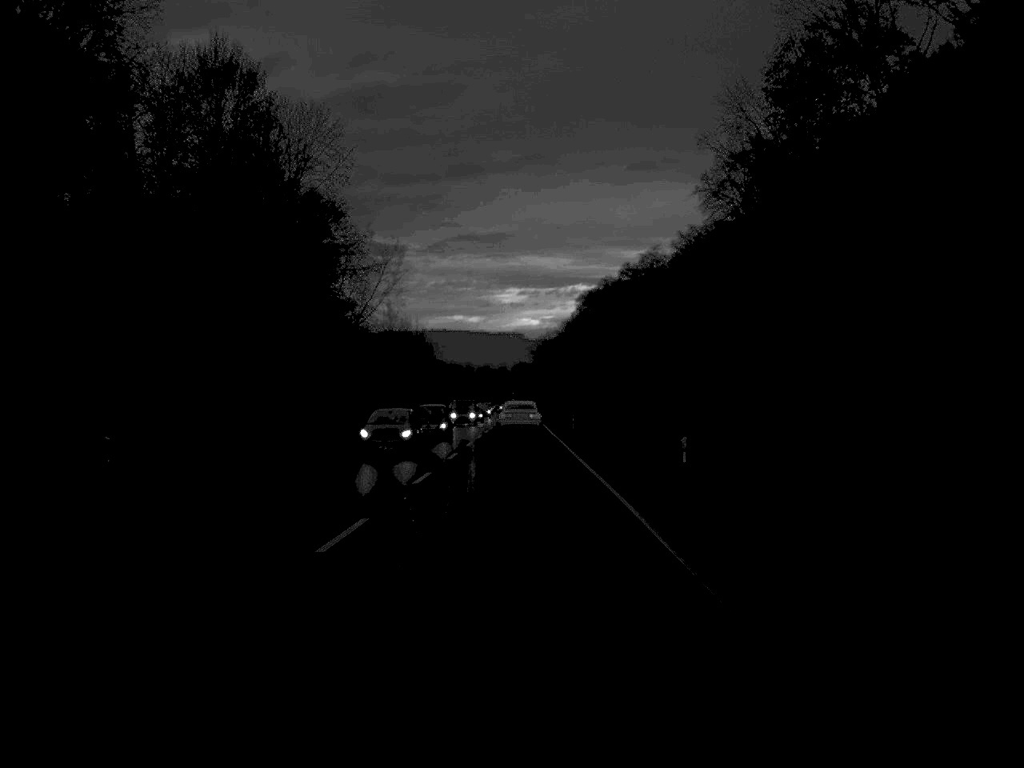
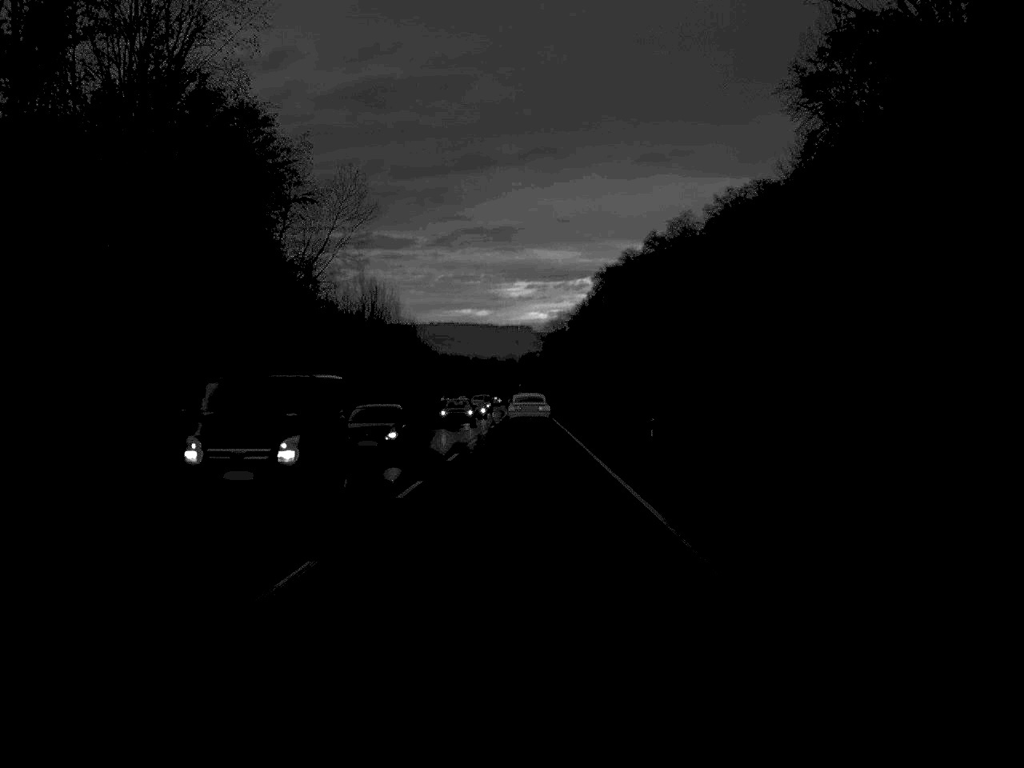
(-0.2, +40.8) m; 0°
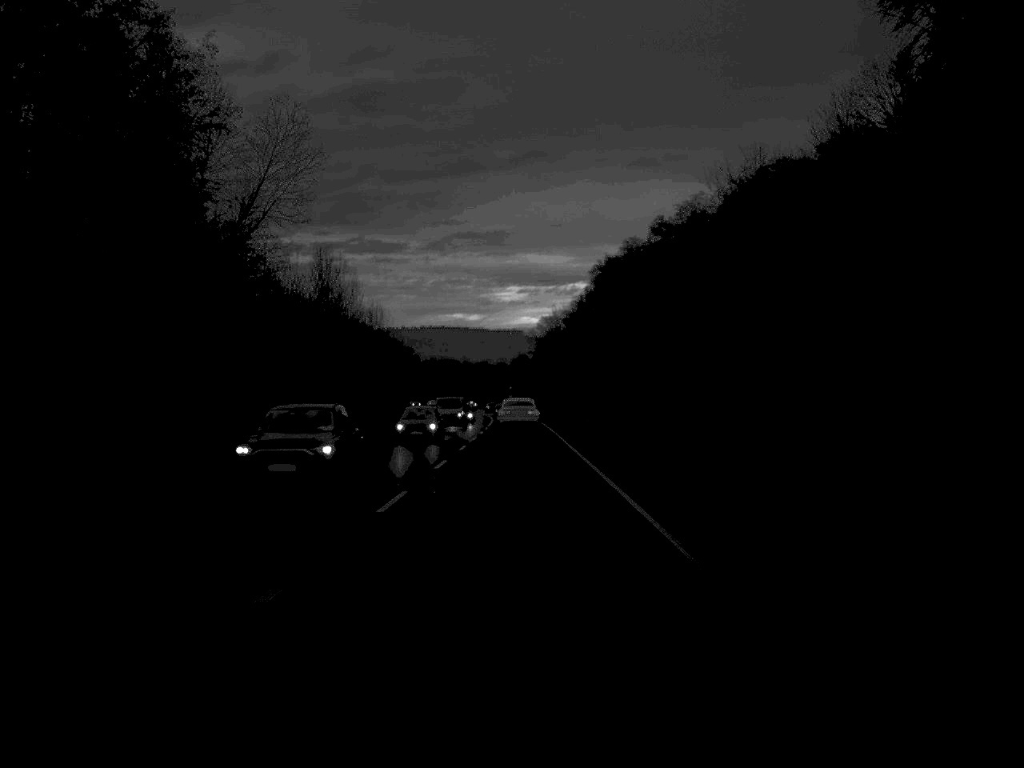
(+0.1, +25.4) m; 0°
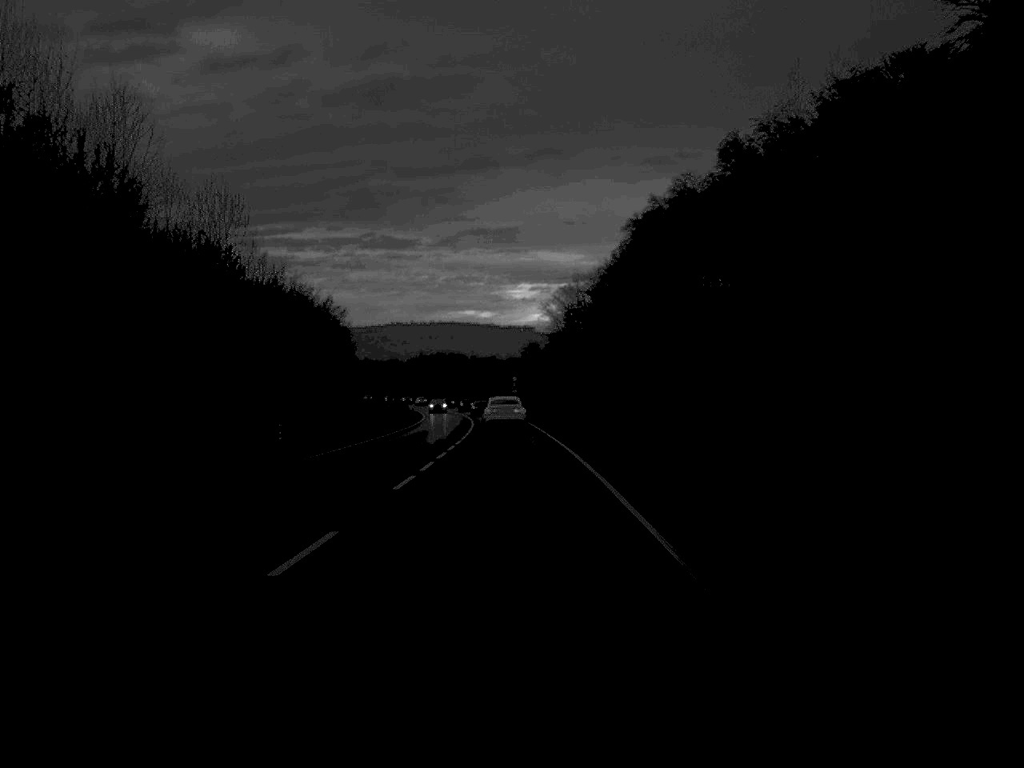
(0.0, +65.0) m; 0°
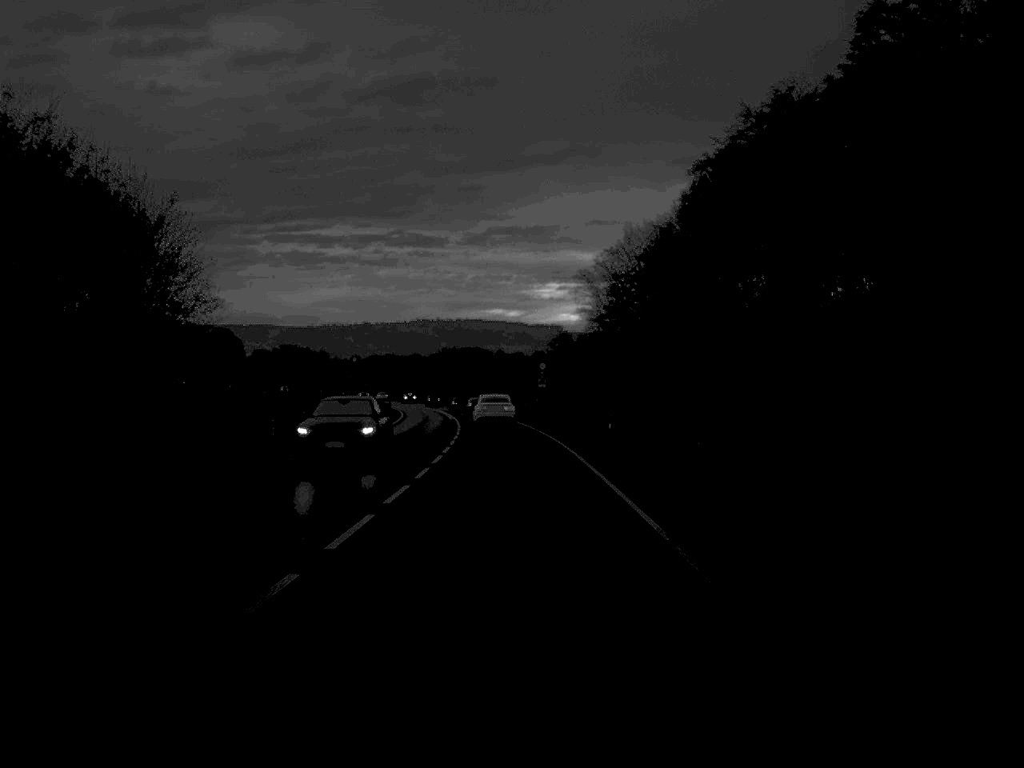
(-0.4, +50.8) m; -1°
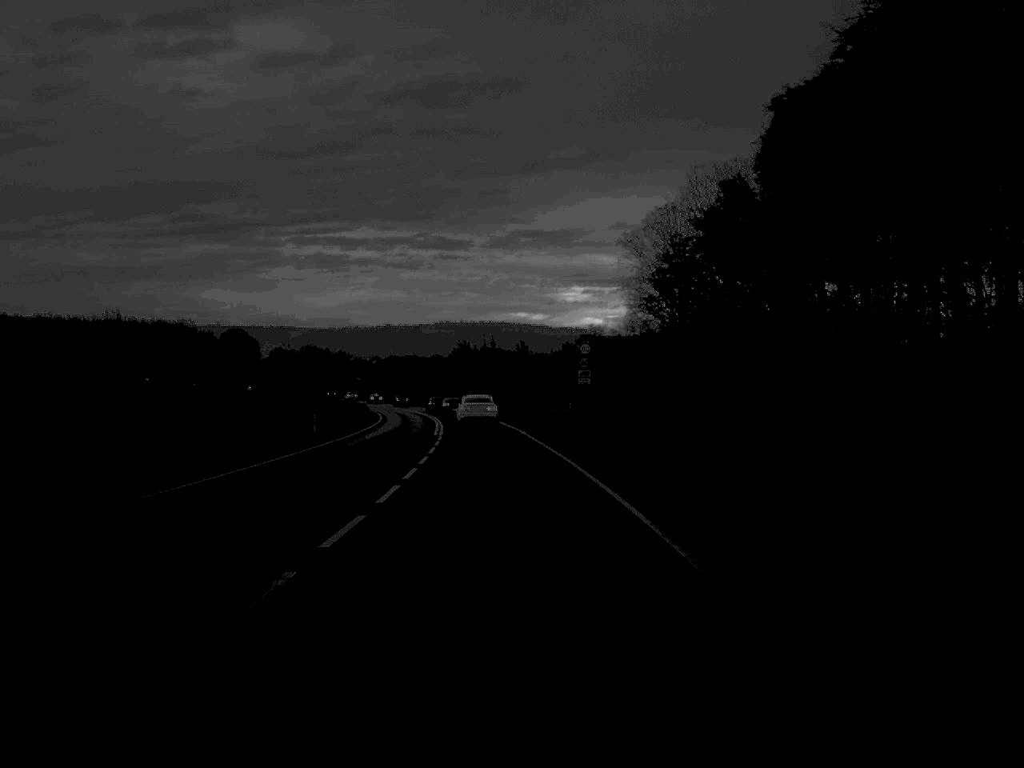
(-0.3, +35.5) m; -1°
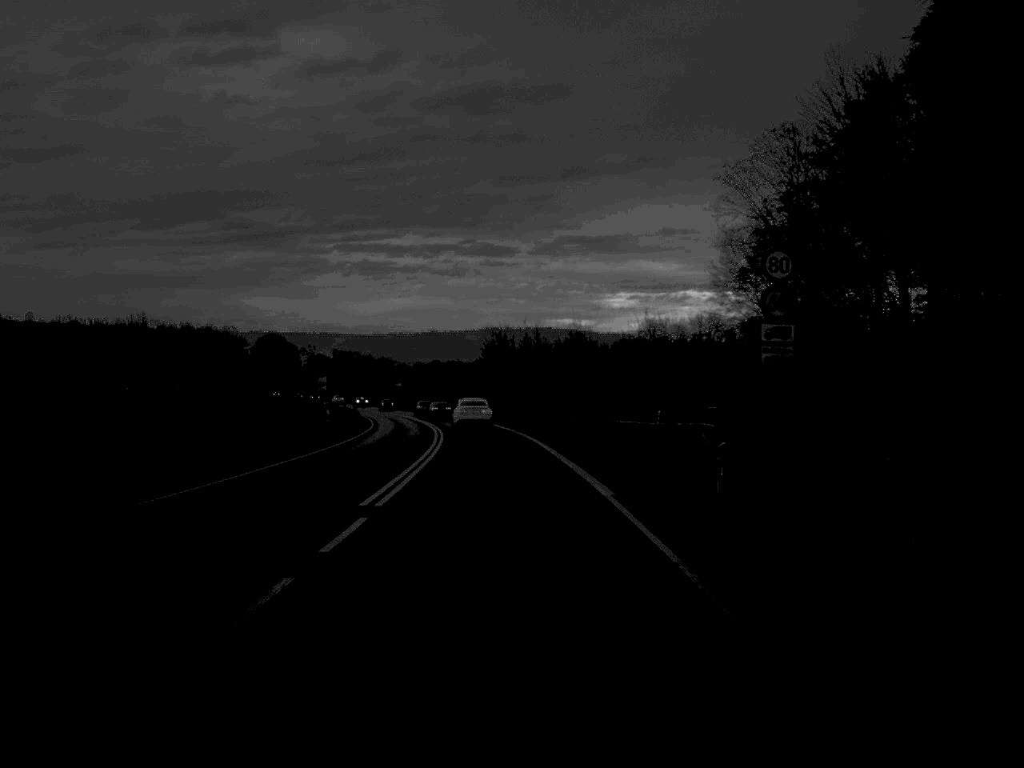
(-0.6, +35.5) m; -2°
